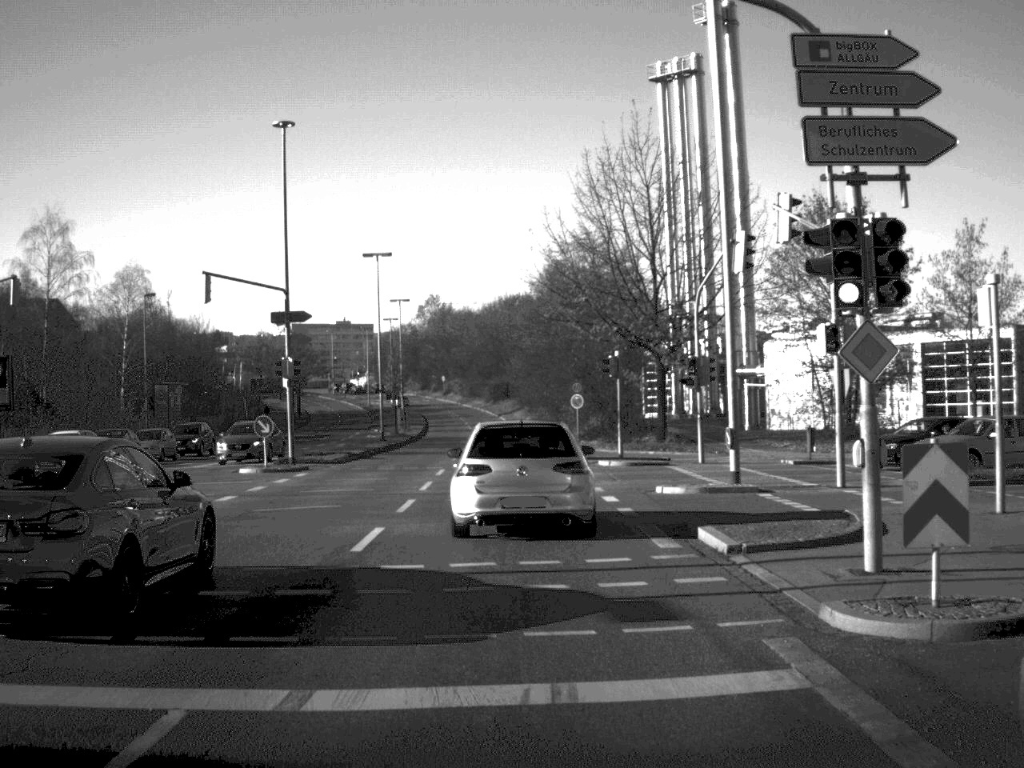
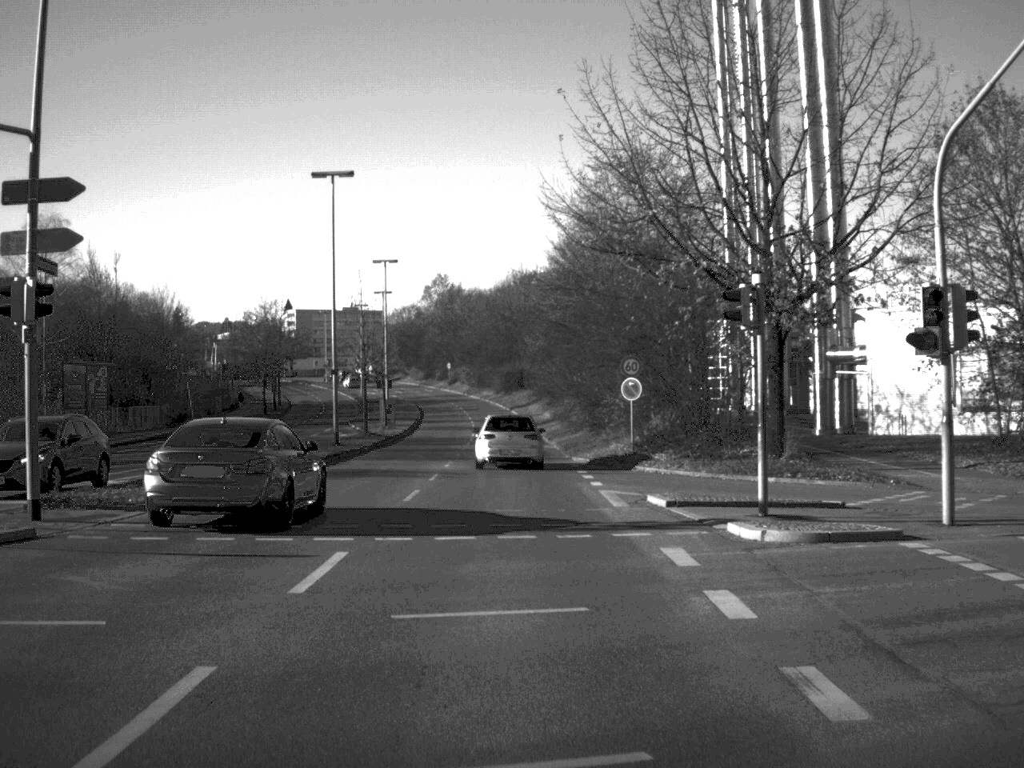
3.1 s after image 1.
(-0.2, +21.7) m; -1°
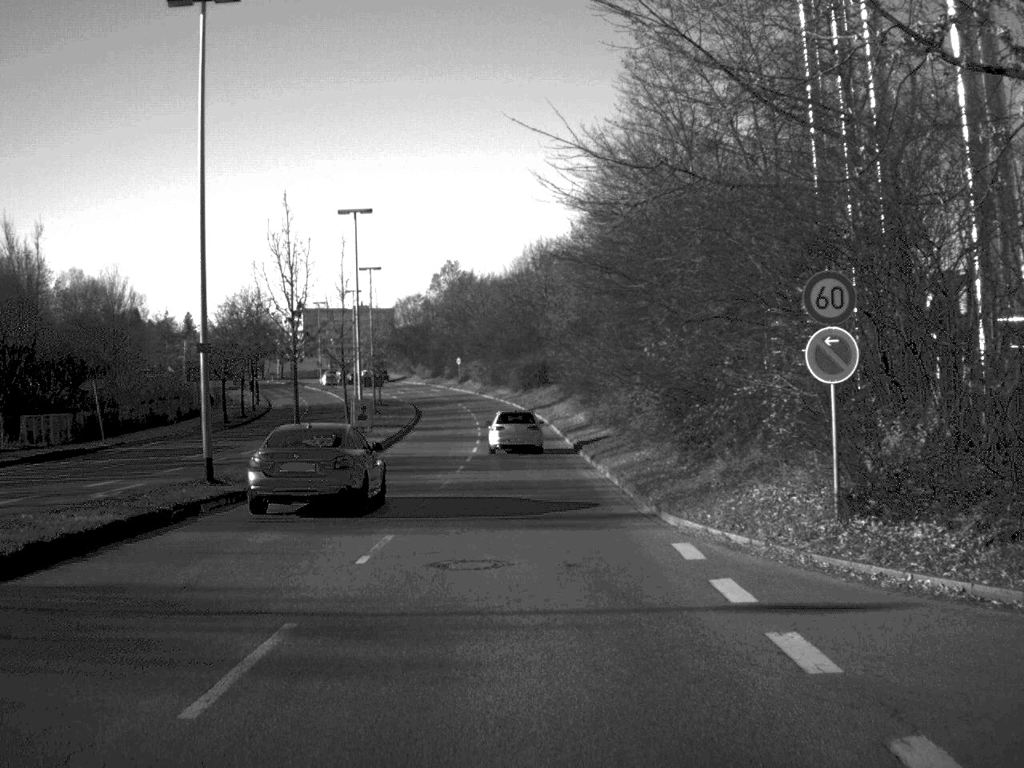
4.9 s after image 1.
(-0.2, +21.5) m; -1°
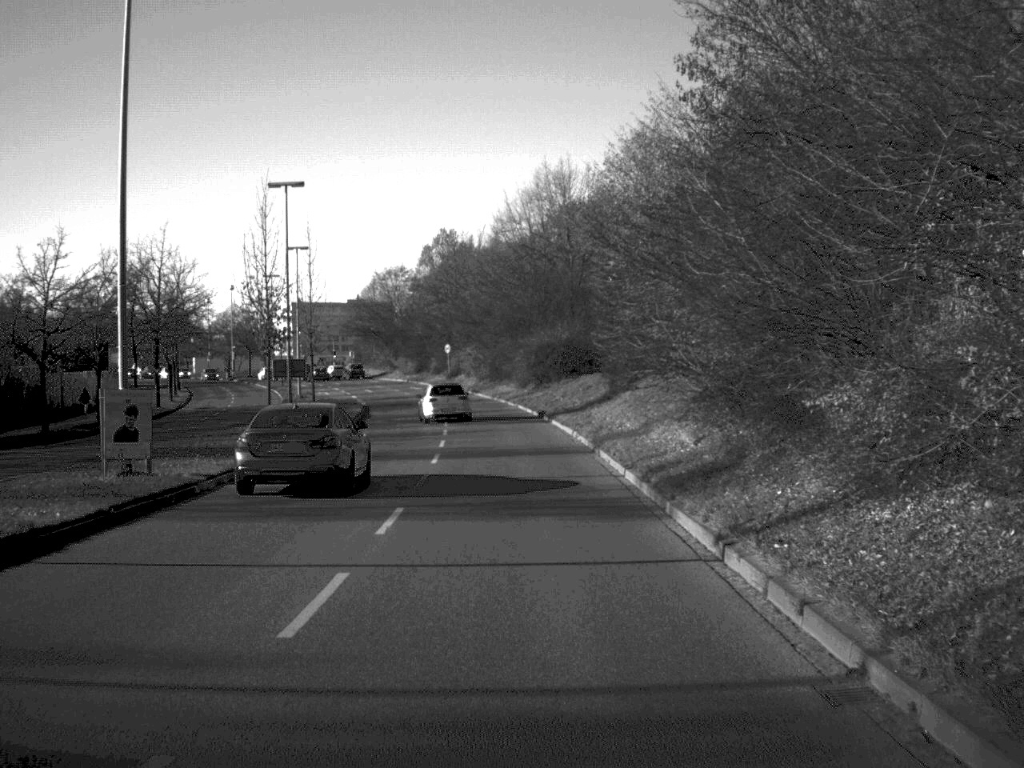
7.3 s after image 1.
(-0.1, +35.3) m; -1°
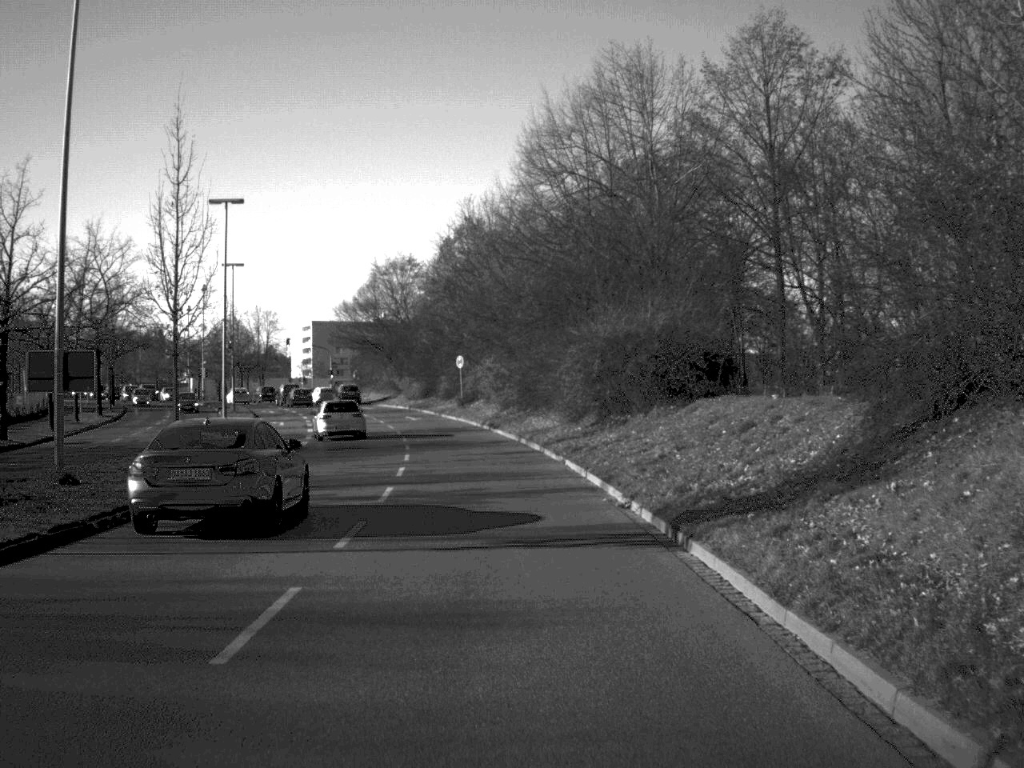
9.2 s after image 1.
(-0.3, +30.6) m; -2°
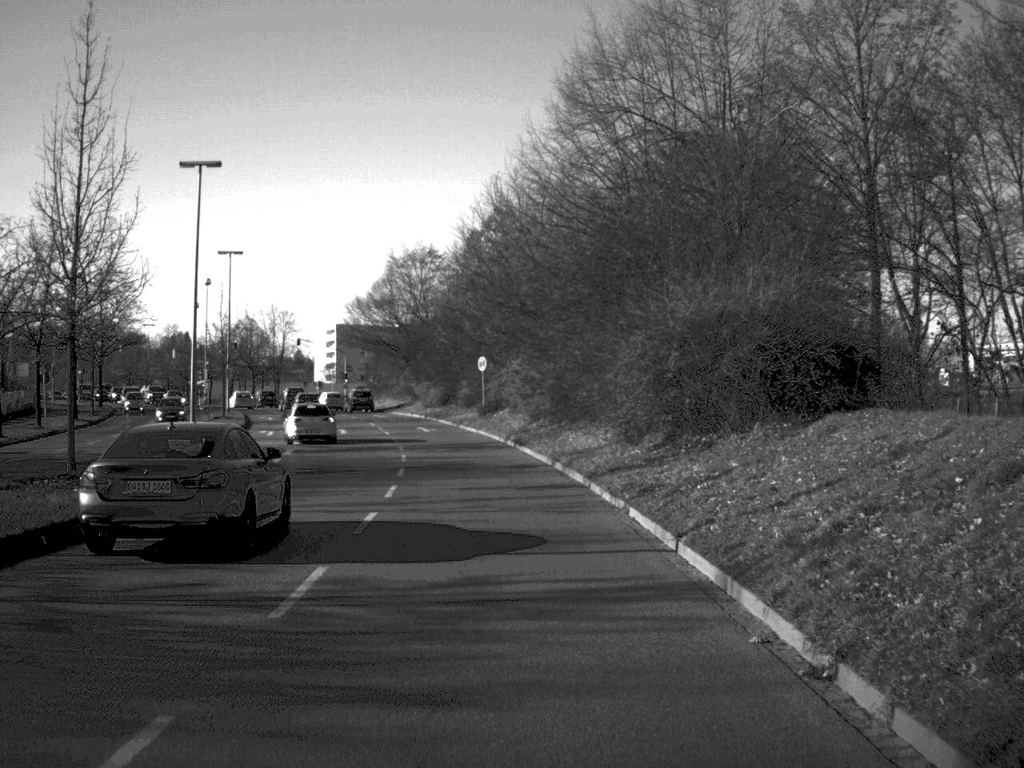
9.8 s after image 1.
(-0.1, +10.2) m; -1°
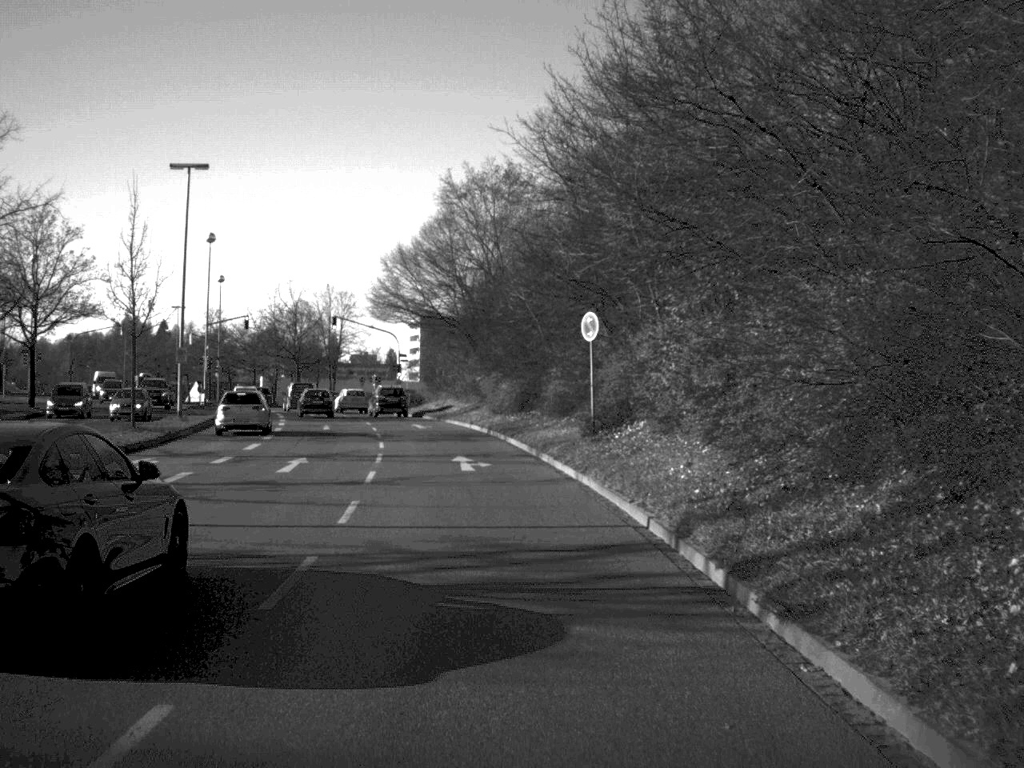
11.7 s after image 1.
(-1.1, +29.8) m; -5°
